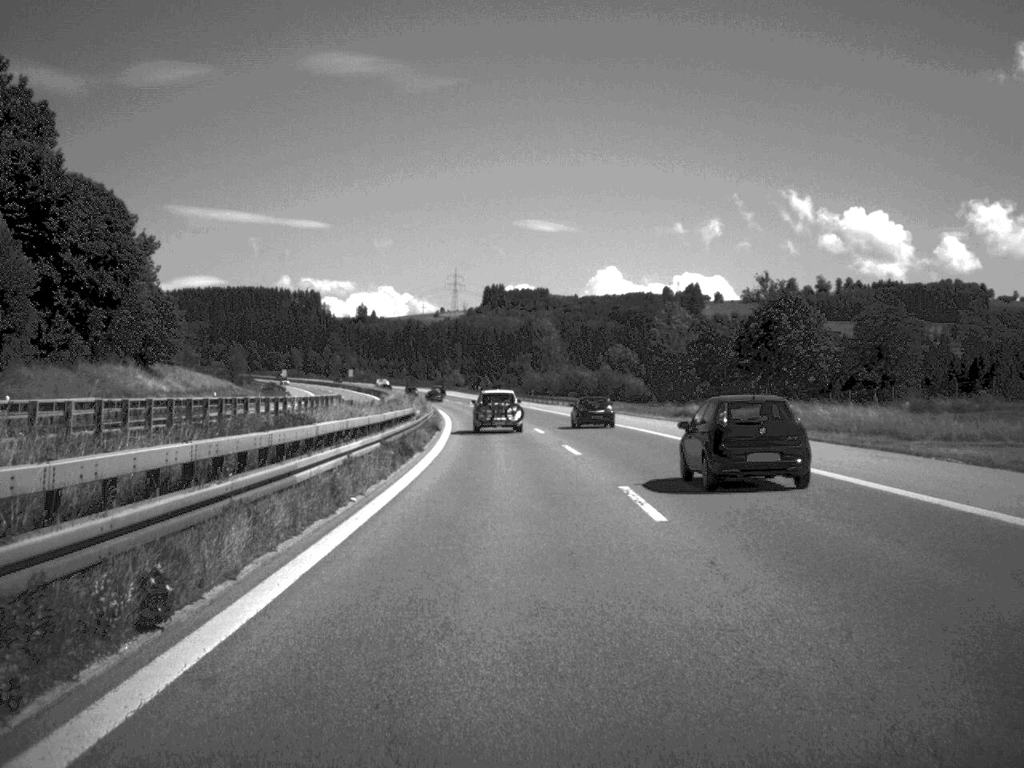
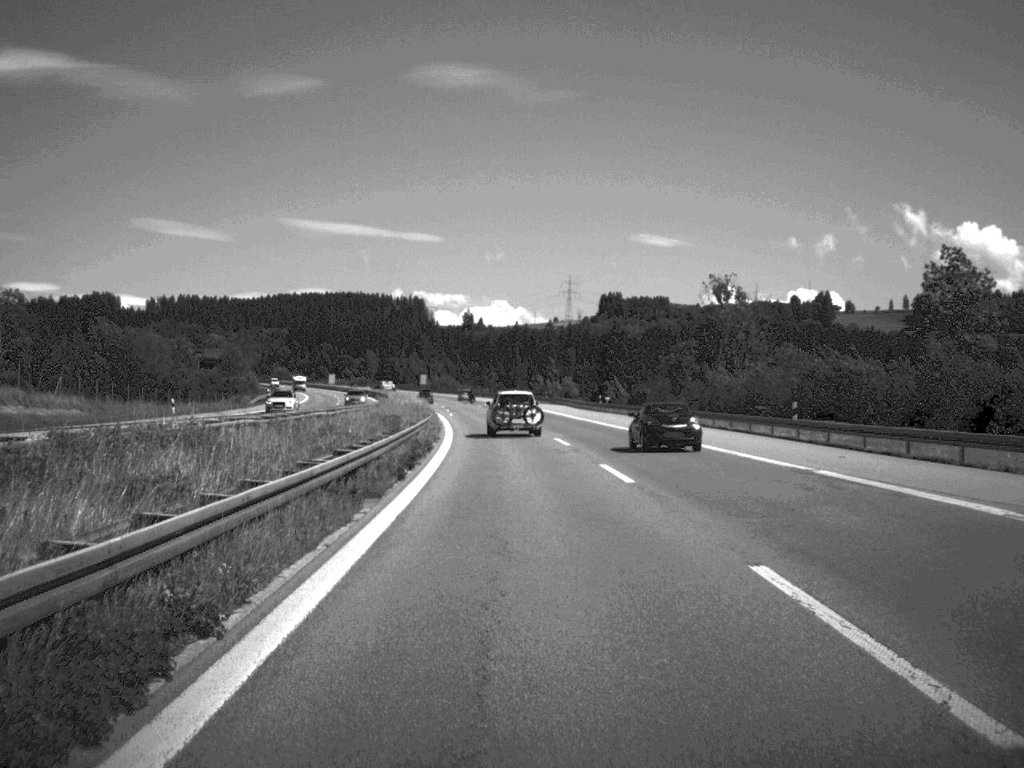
(-4.8, +95.9) m; -5°
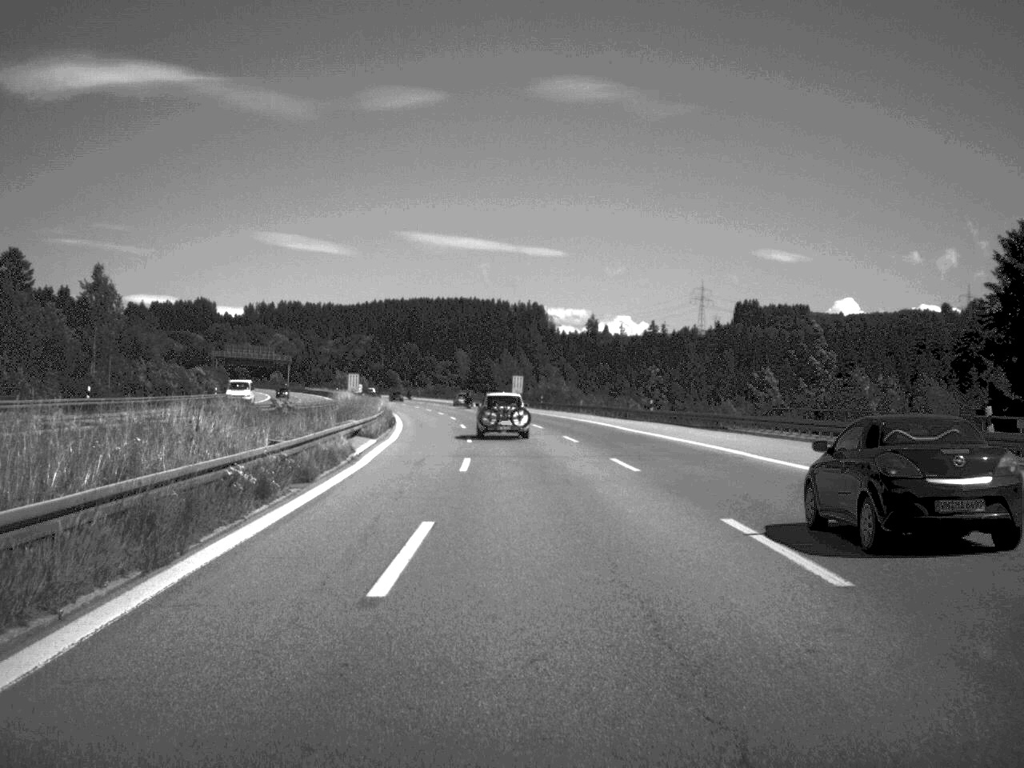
(-6.1, +115.3) m; -6°
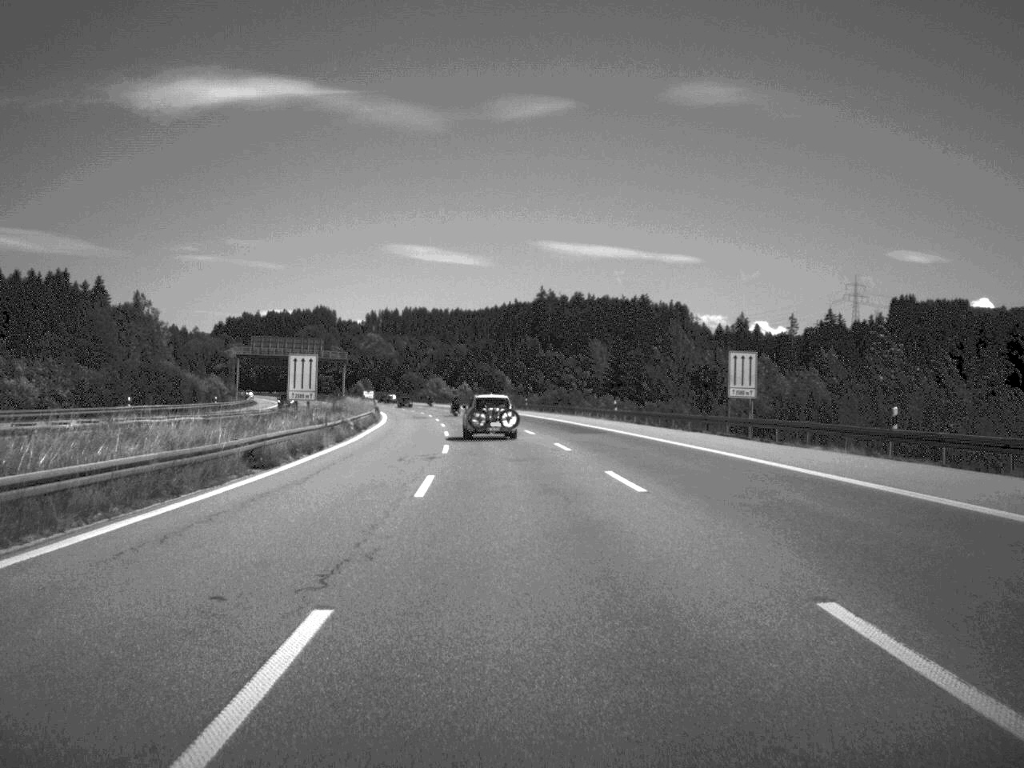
(-4.6, +92.2) m; -6°
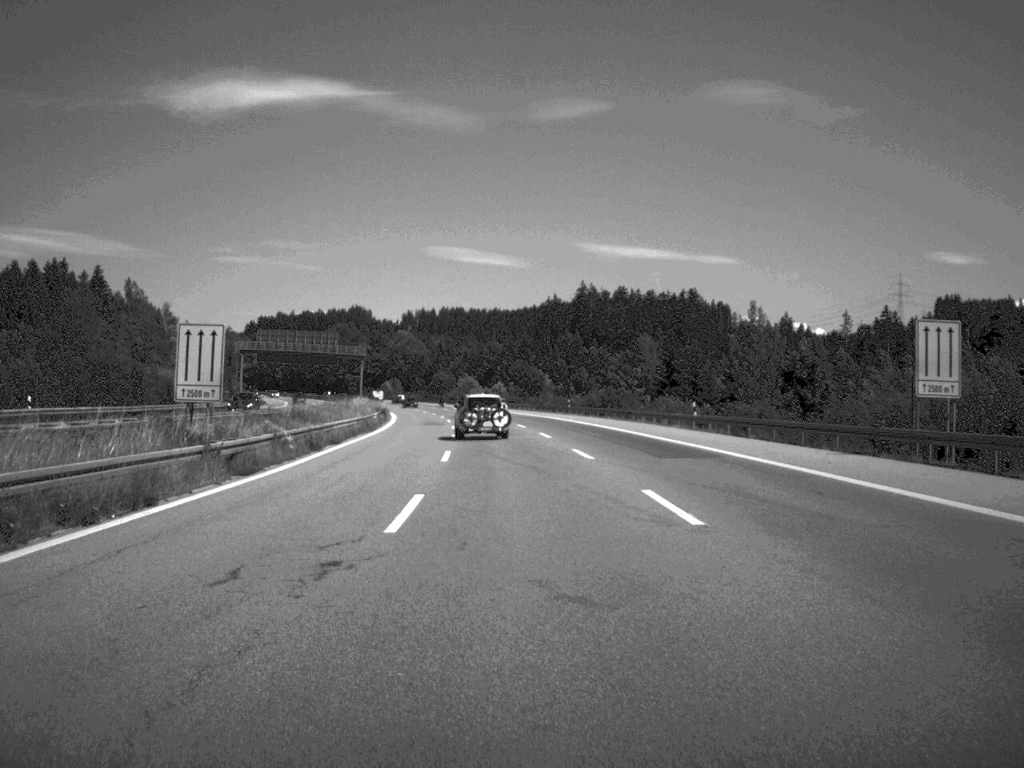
(-0.4, +22.7) m; -2°
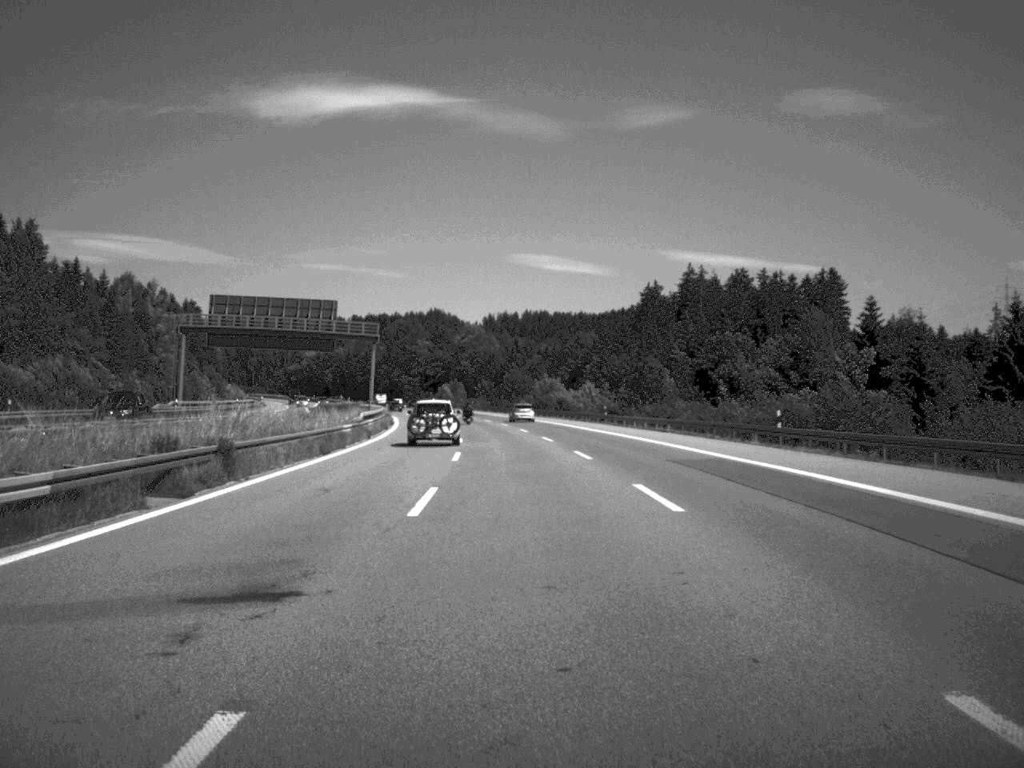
(-2.3, +66.3) m; -4°
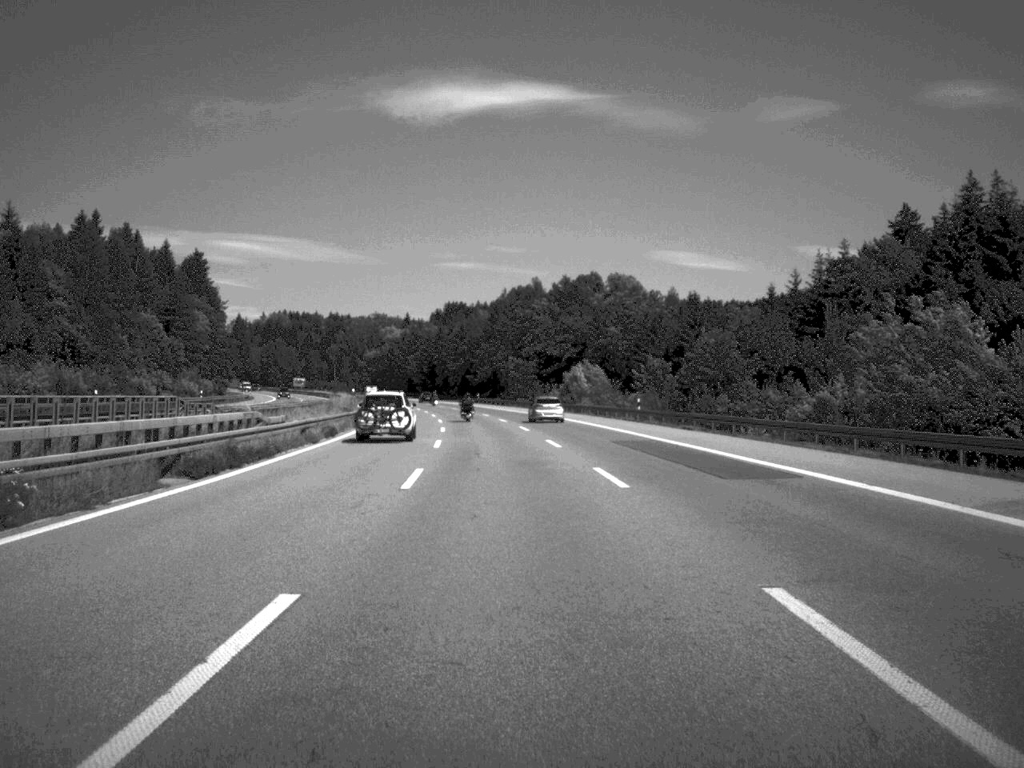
(-6.5, +116.4) m; -7°
